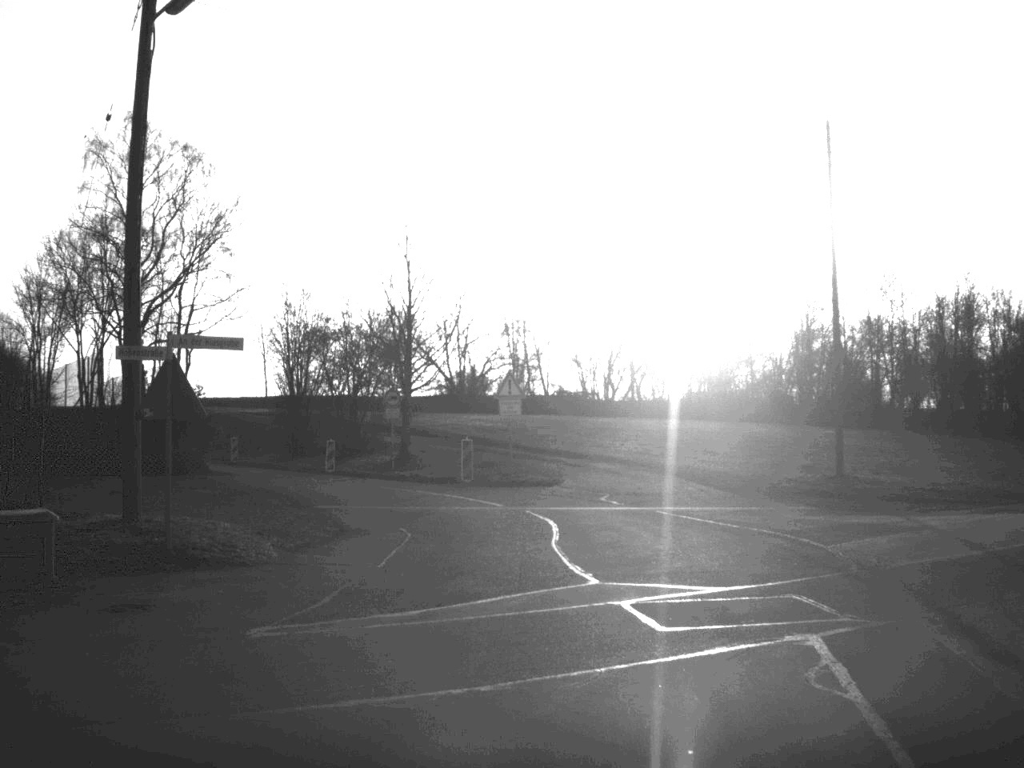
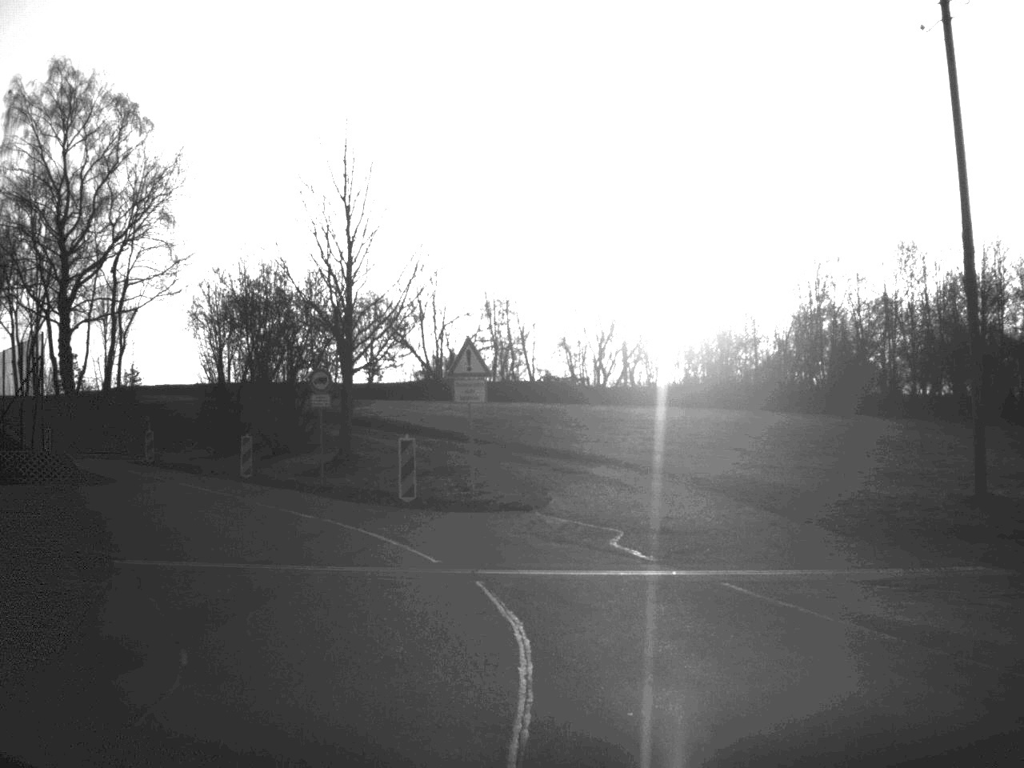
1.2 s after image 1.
(+0.3, +10.6) m; 0°
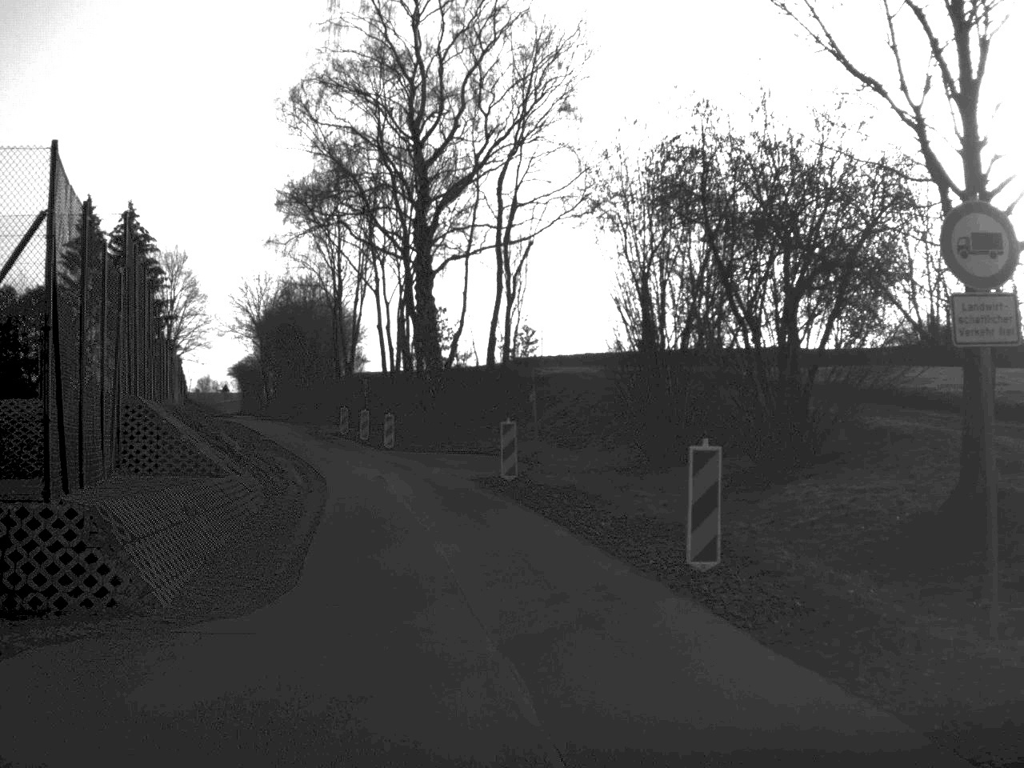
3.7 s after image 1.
(-4.6, +22.7) m; -20°
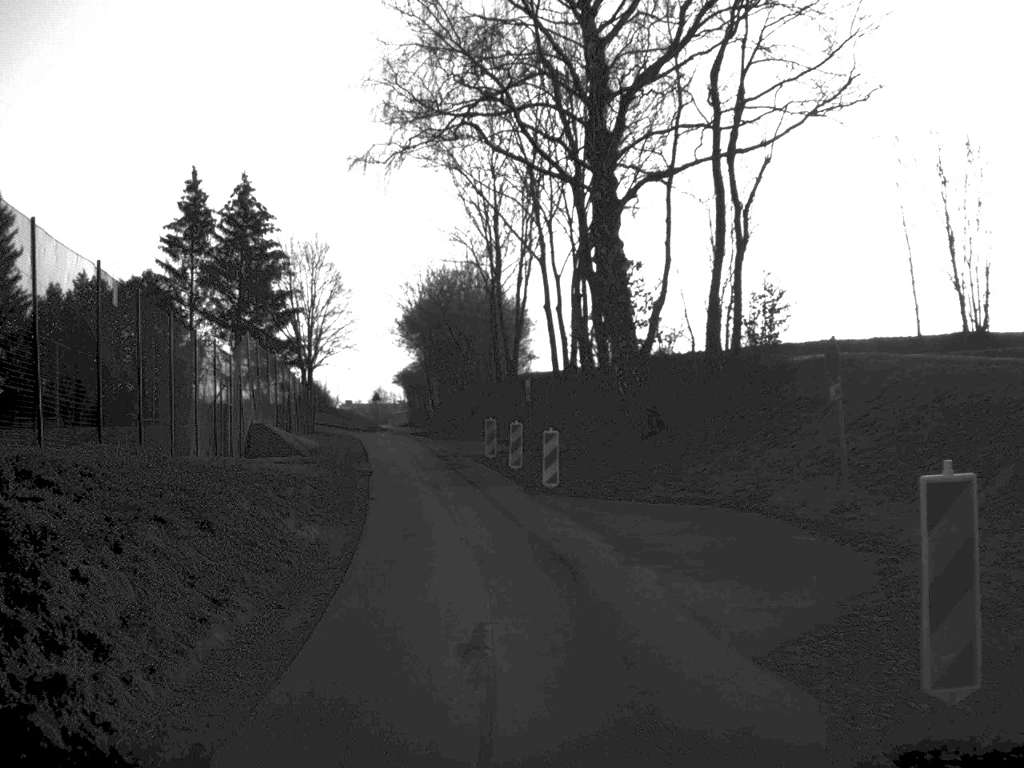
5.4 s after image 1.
(-1.3, +18.6) m; -8°
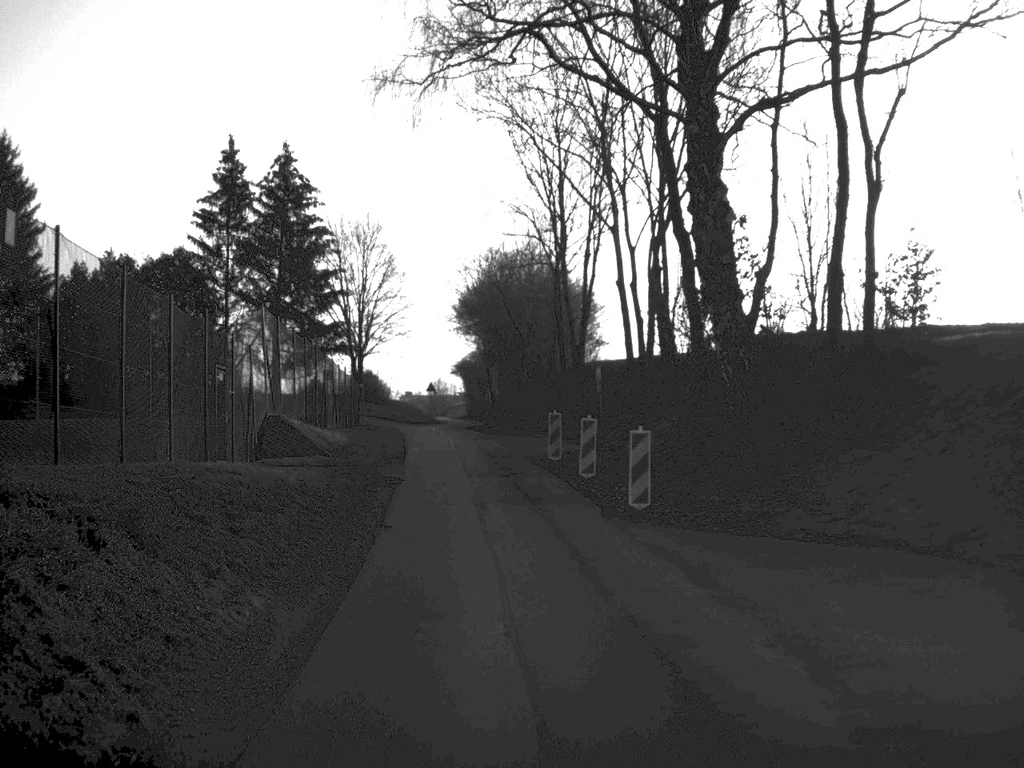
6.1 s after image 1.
(-0.2, +7.1) m; -3°
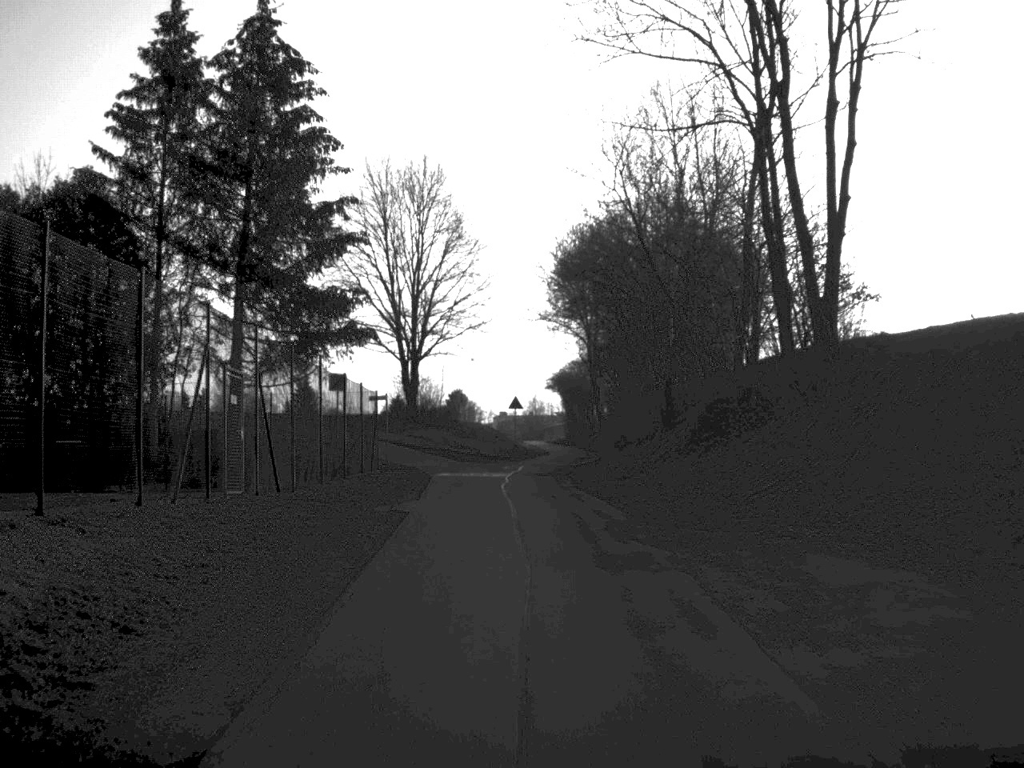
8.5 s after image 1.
(-1.5, +31.7) m; -4°
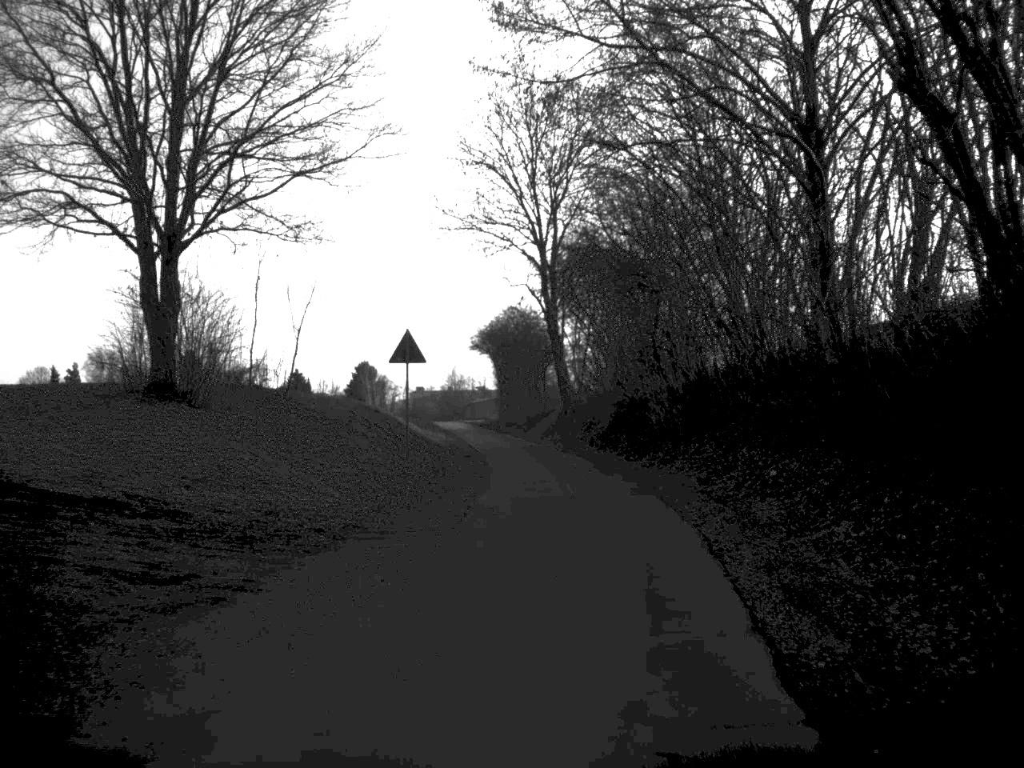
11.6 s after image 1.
(+0.2, +42.7) m; +4°
